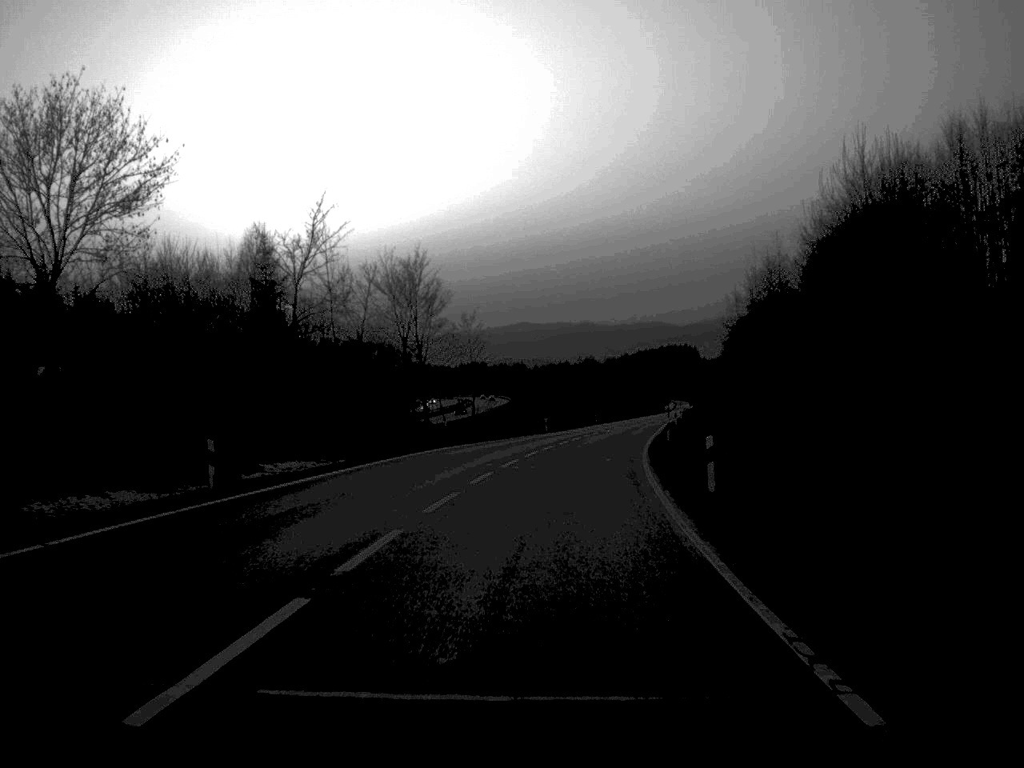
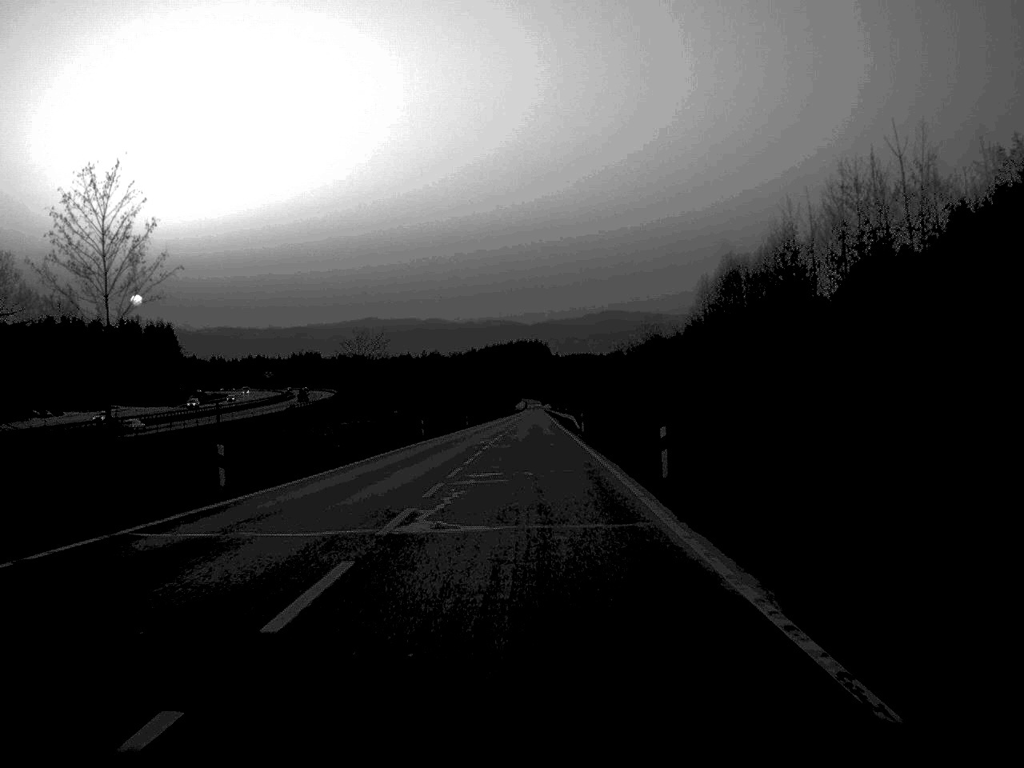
(+4.3, +61.5) m; +7°
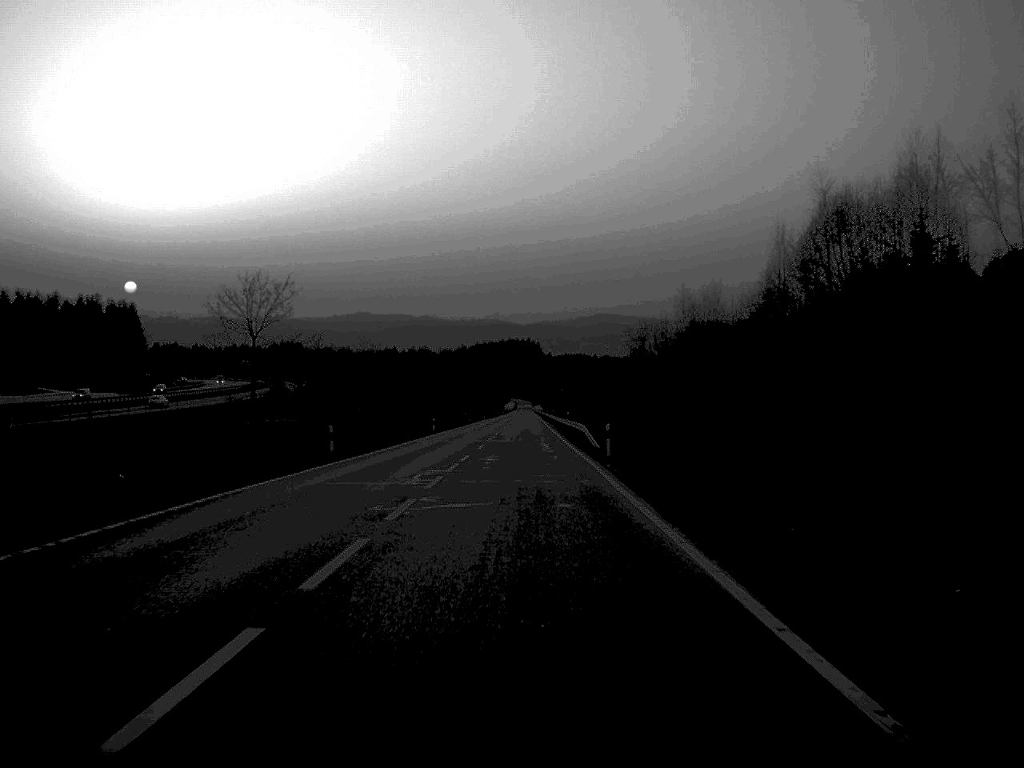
(+0.2, +29.7) m; 0°
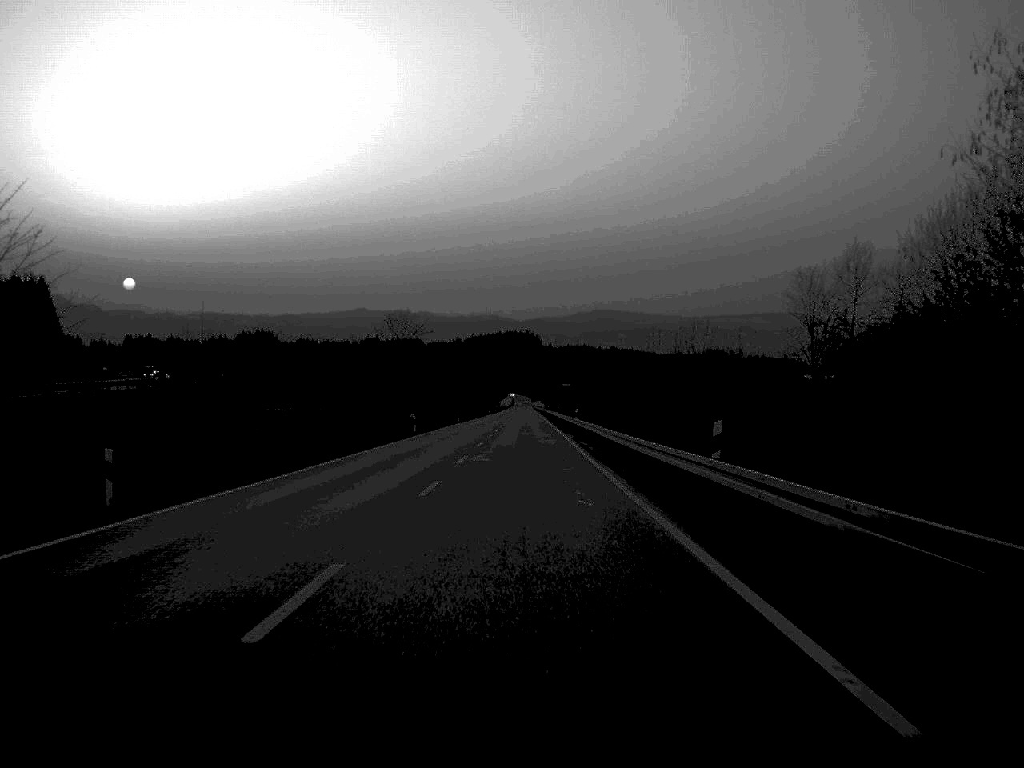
(+0.1, +66.8) m; 0°
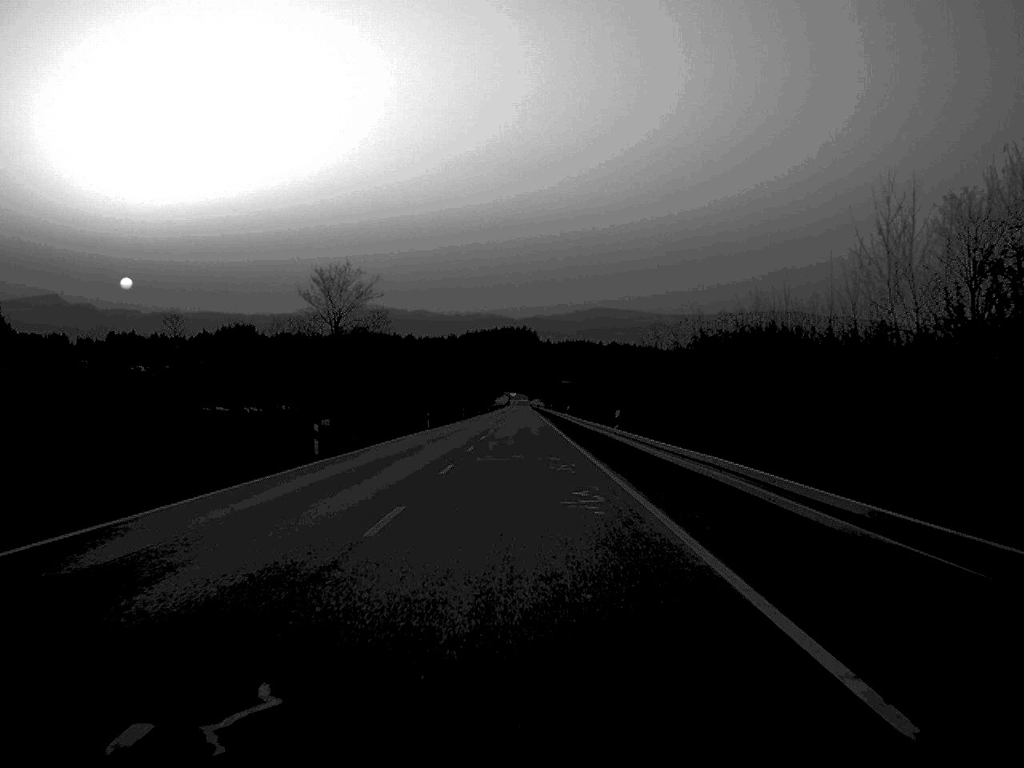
(0.0, +32.7) m; 0°
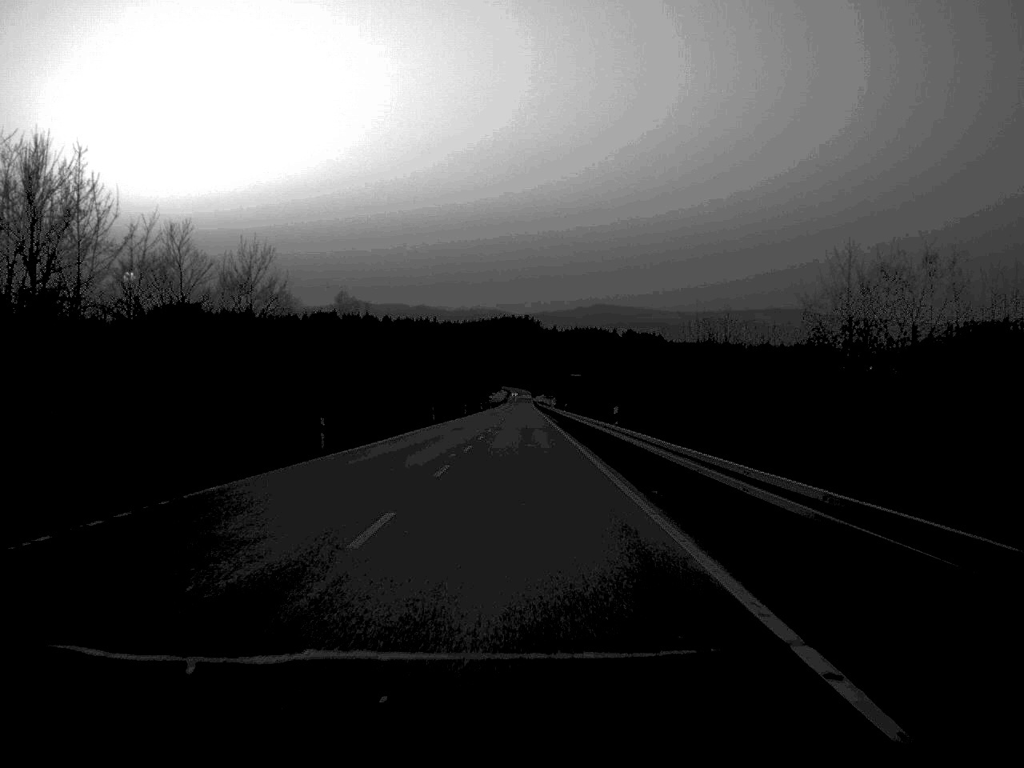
(+0.1, +90.4) m; 0°
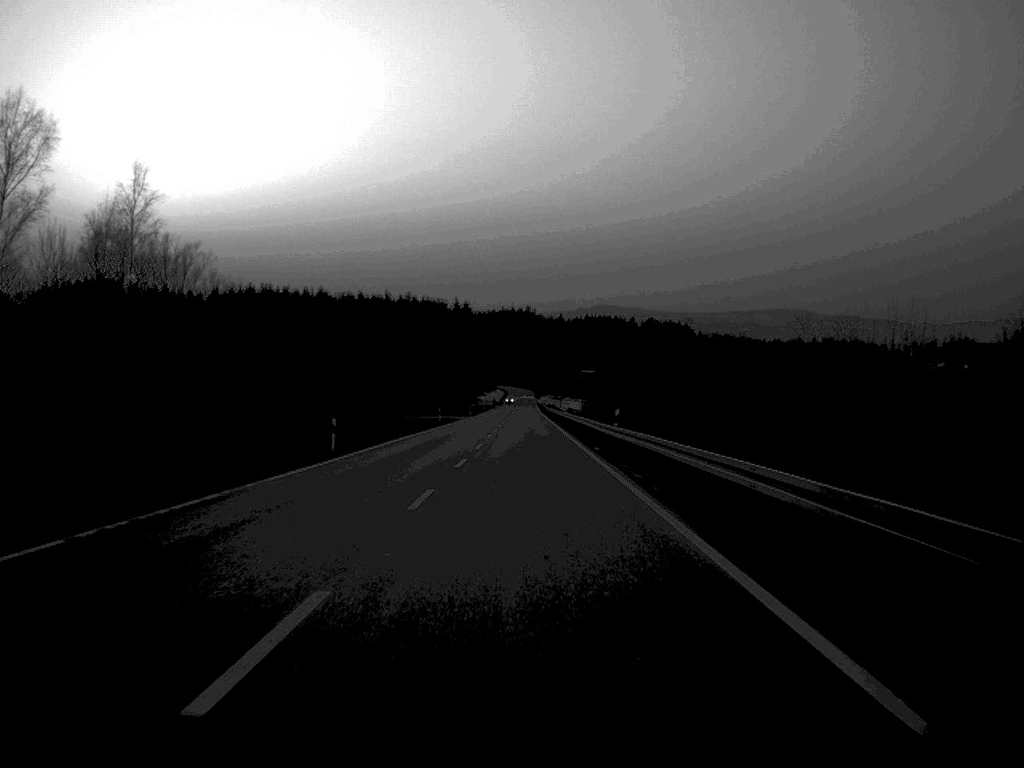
(0.0, +91.1) m; 0°
